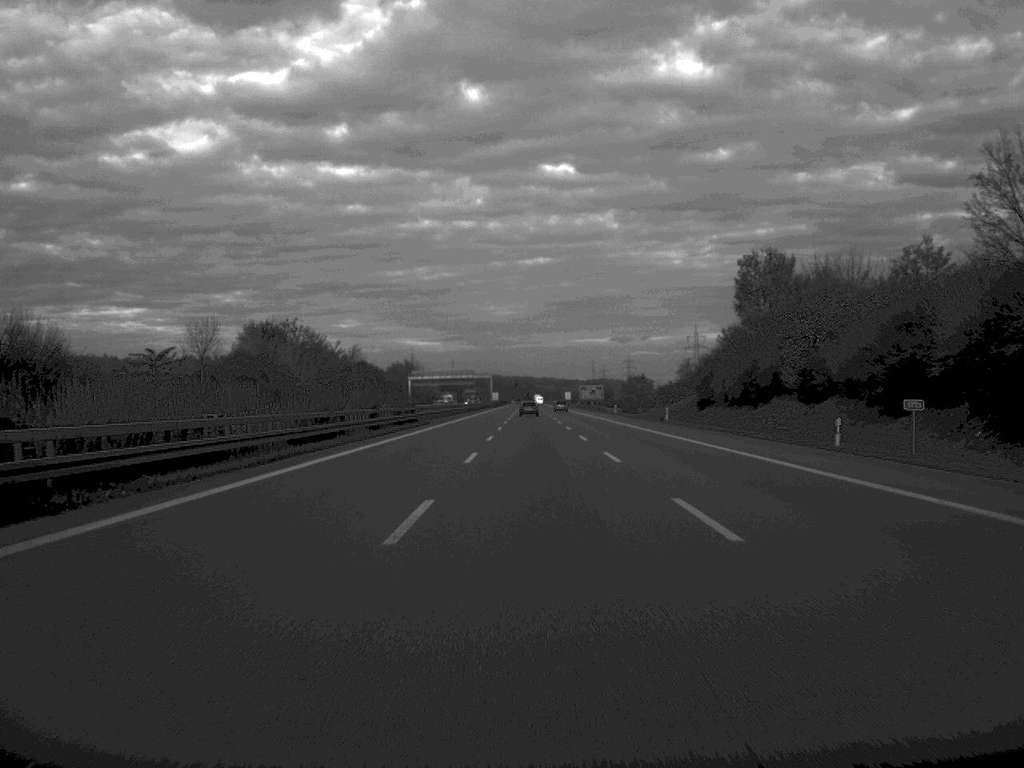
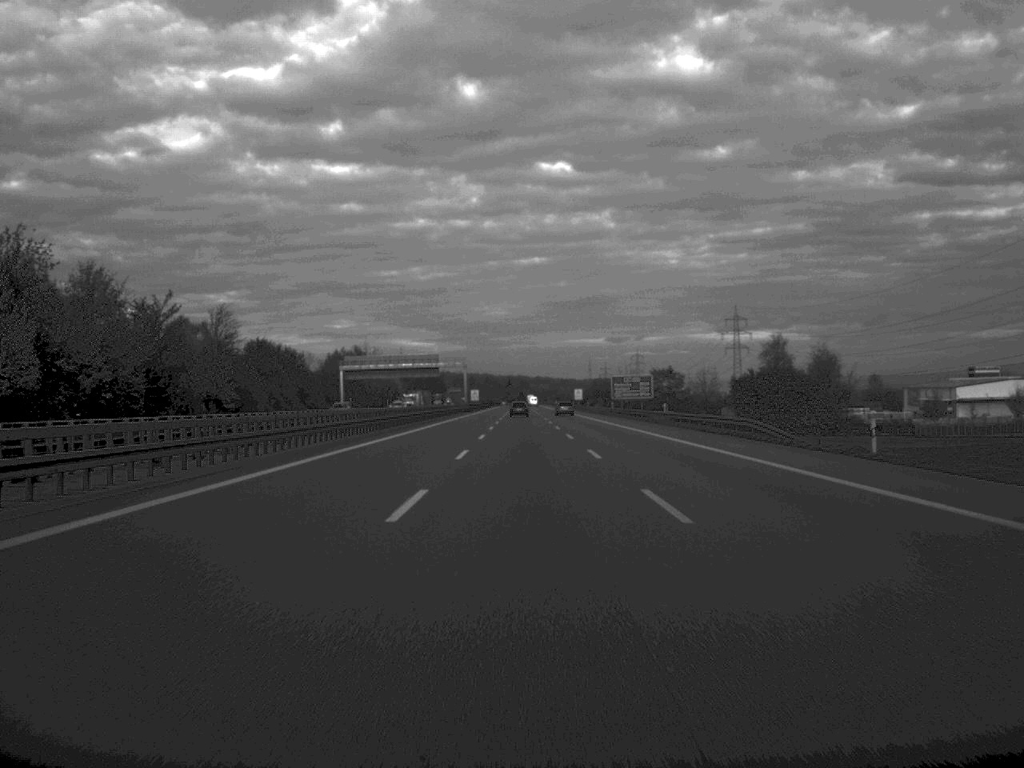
(+0.2, +105.4) m; 0°
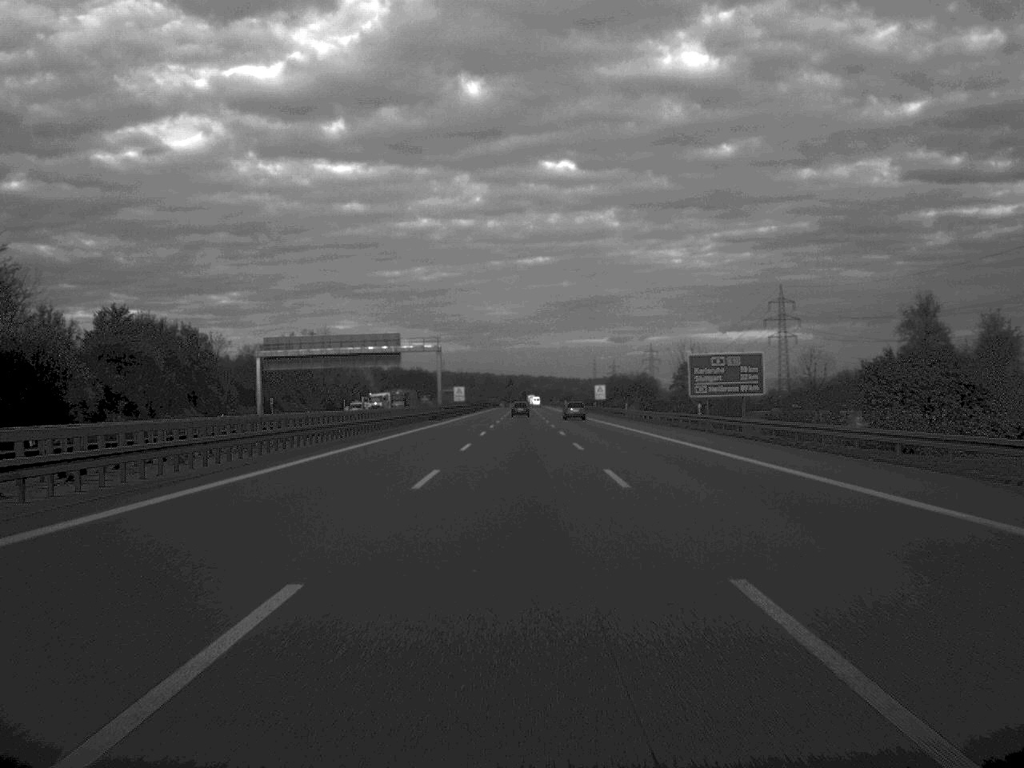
(-0.1, +63.9) m; 0°
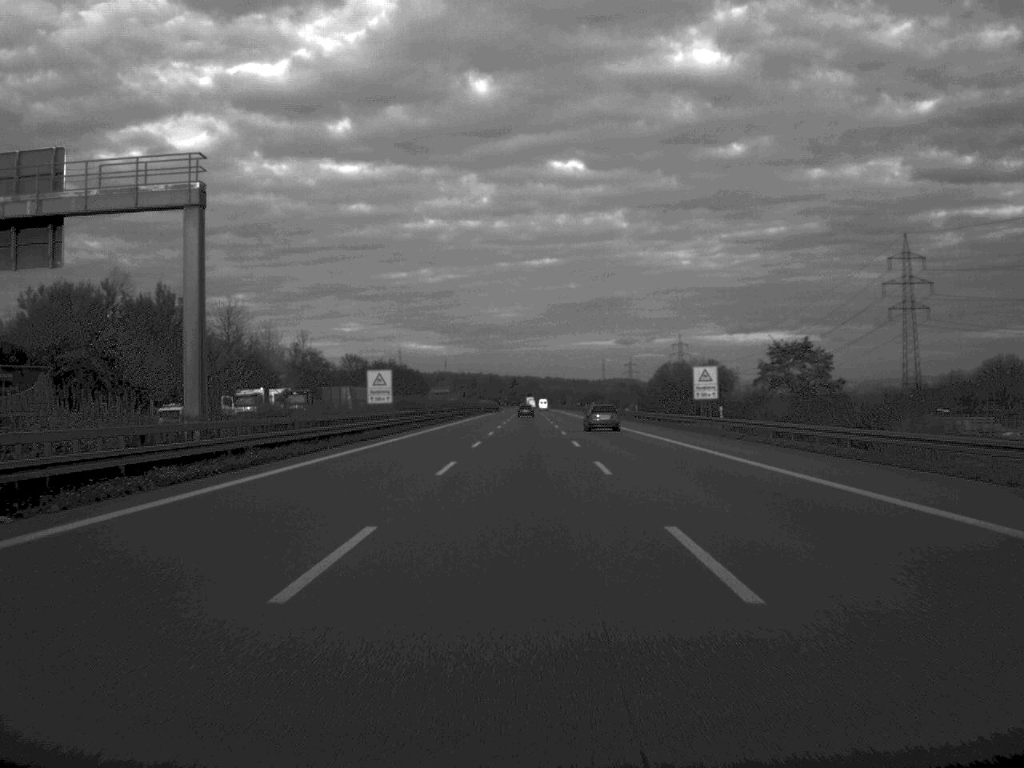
(-0.2, +102.8) m; 0°
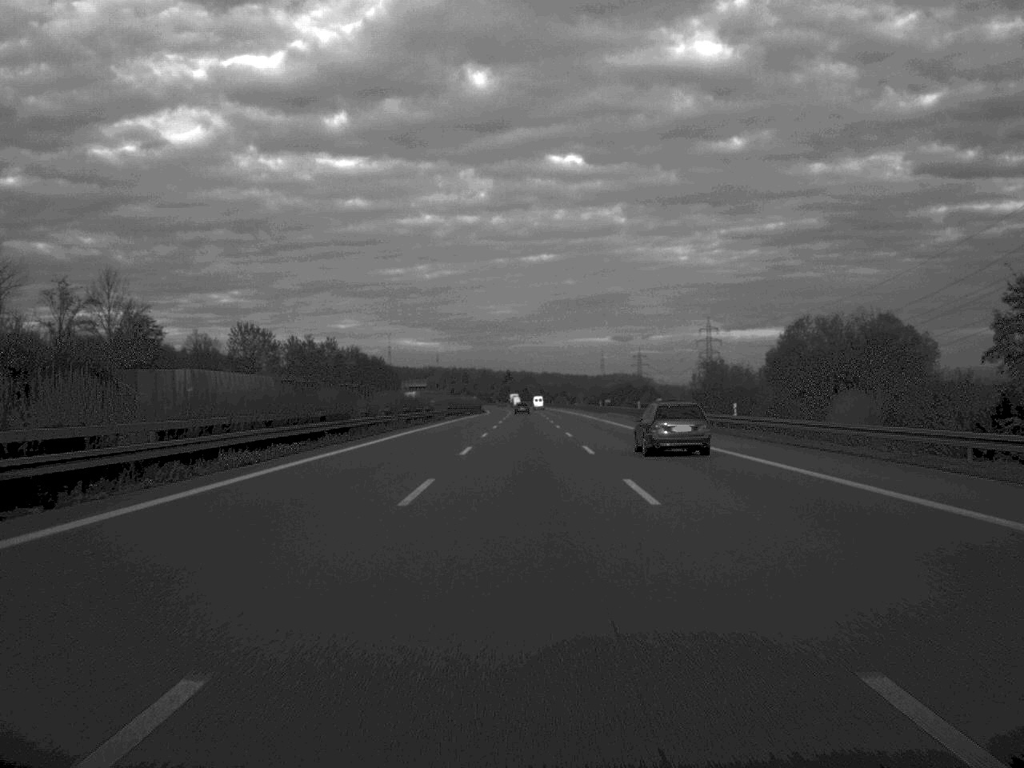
(+0.1, +98.1) m; 0°
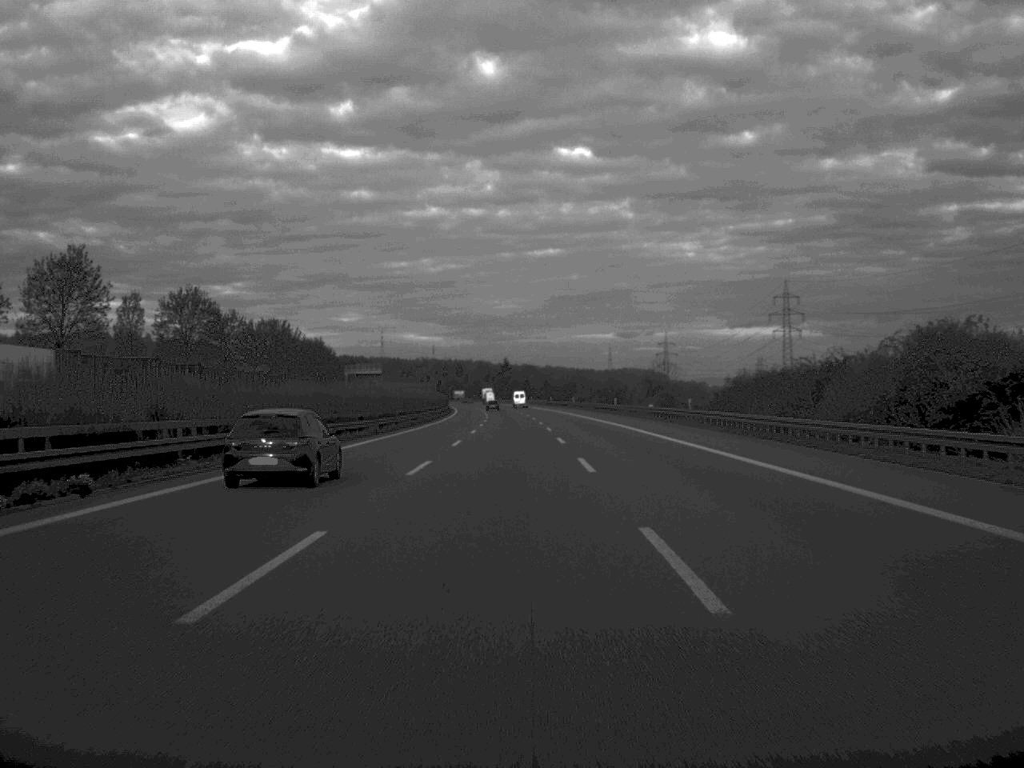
(+0.3, +134.4) m; 0°
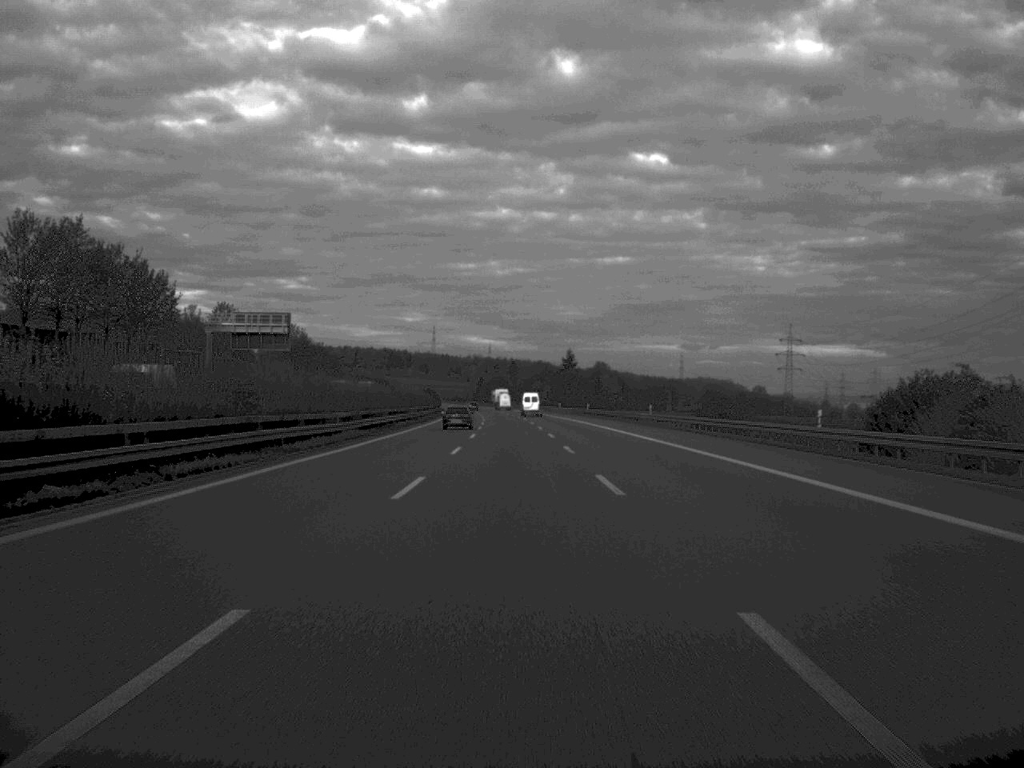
(-3.4, +166.3) m; -3°
